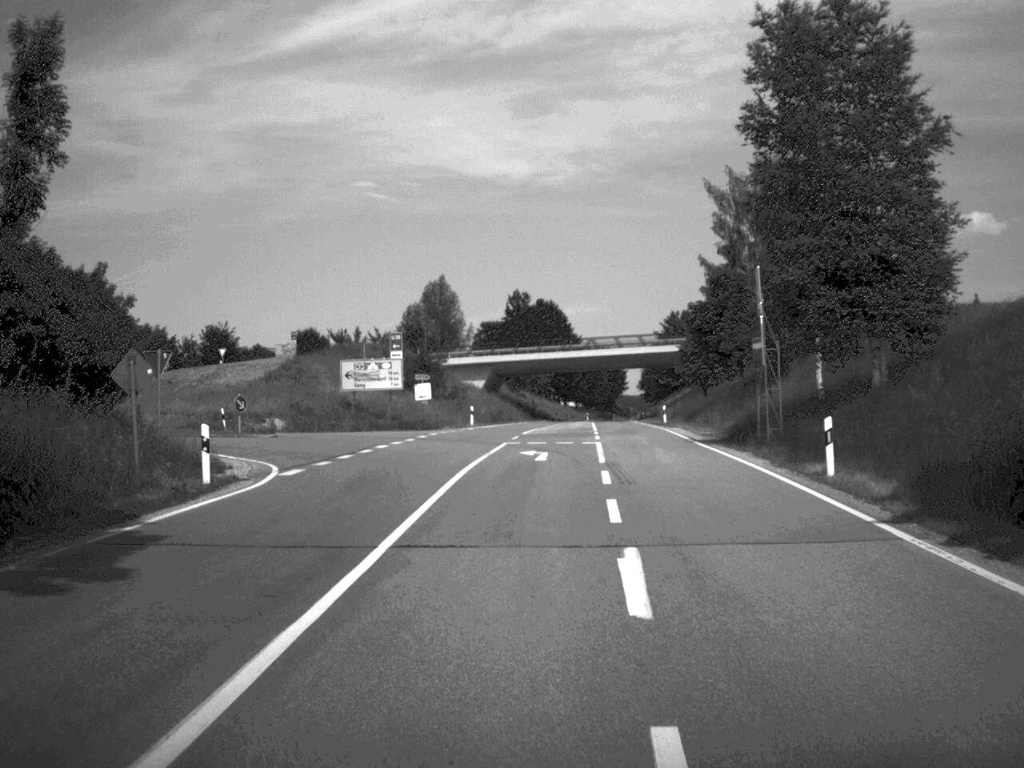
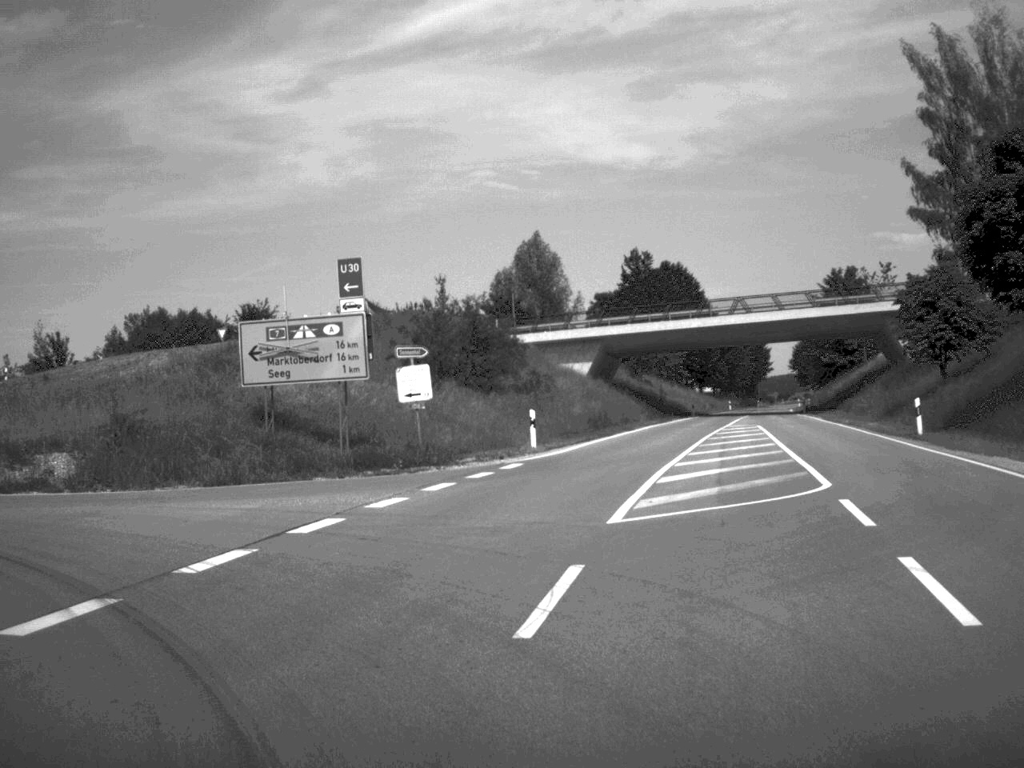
(+0.4, +33.2) m; -7°
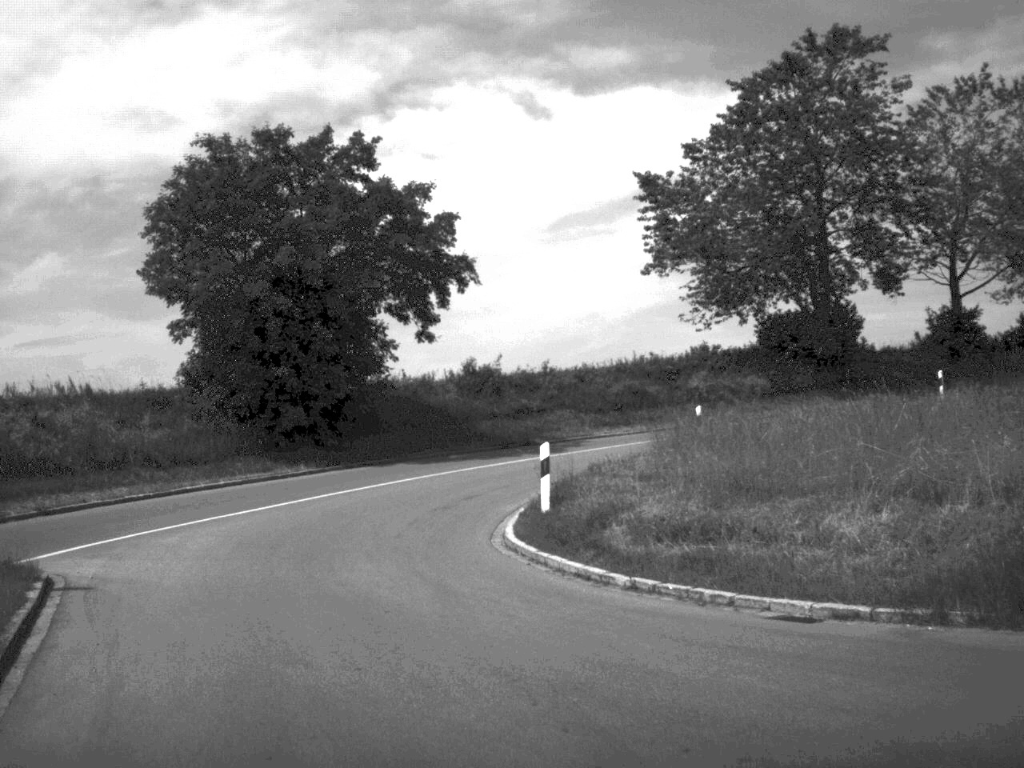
(-6.4, +13.3) m; -52°
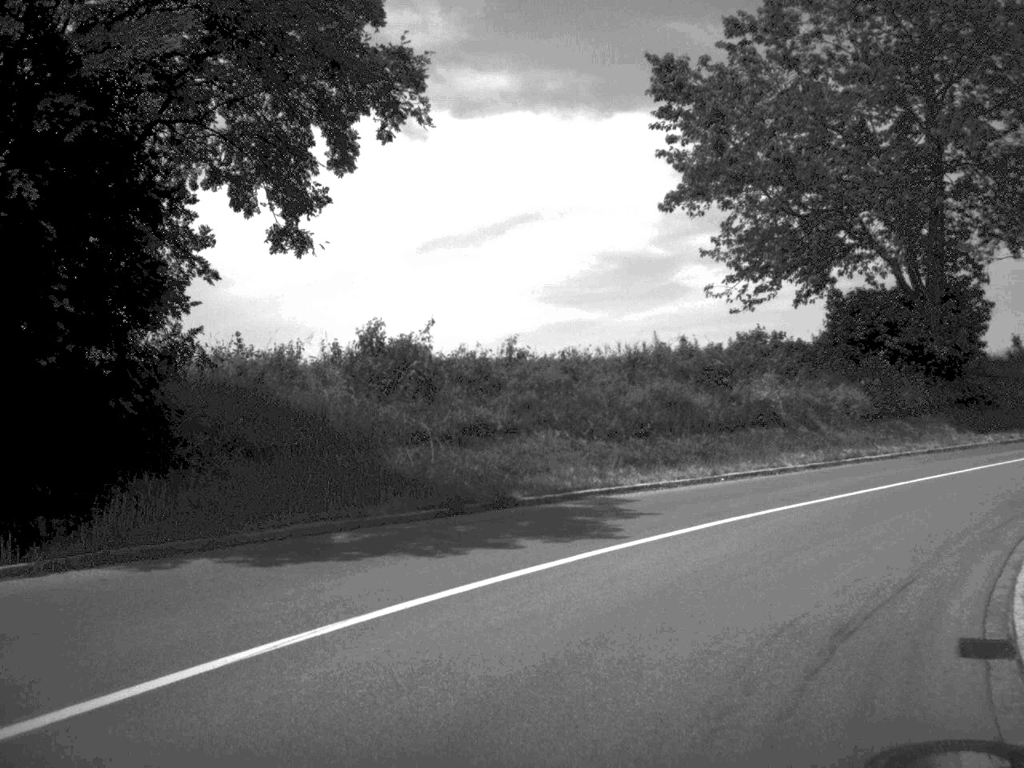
(-1.2, +19.3) m; +8°
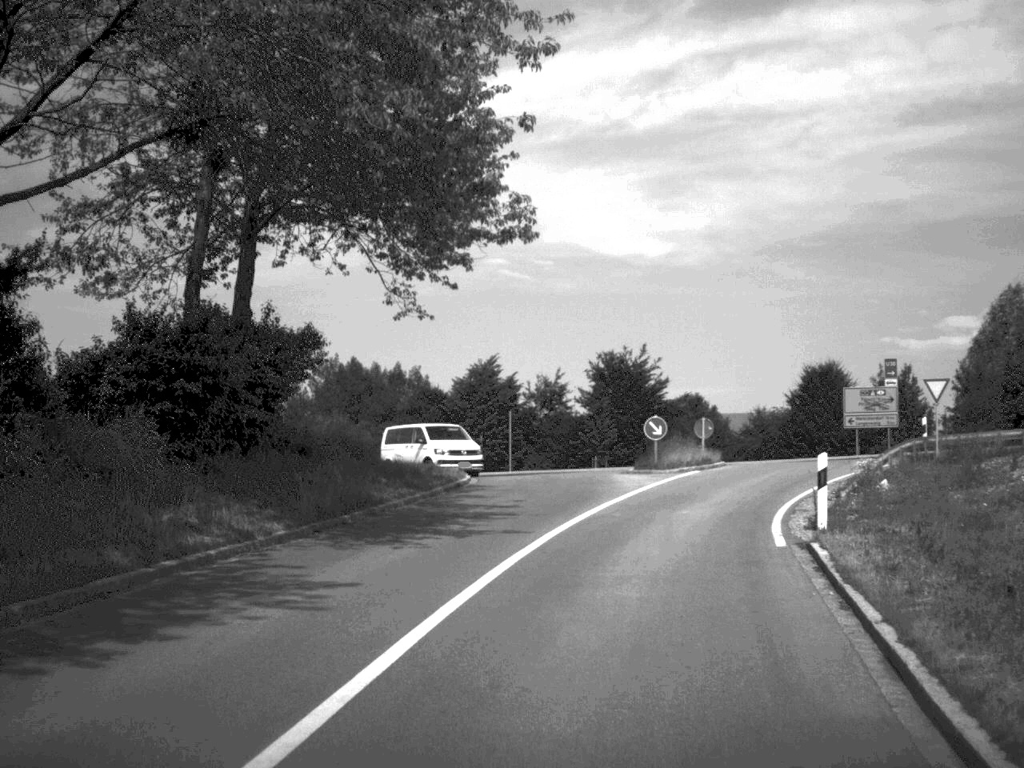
(+10.1, +21.3) m; +45°
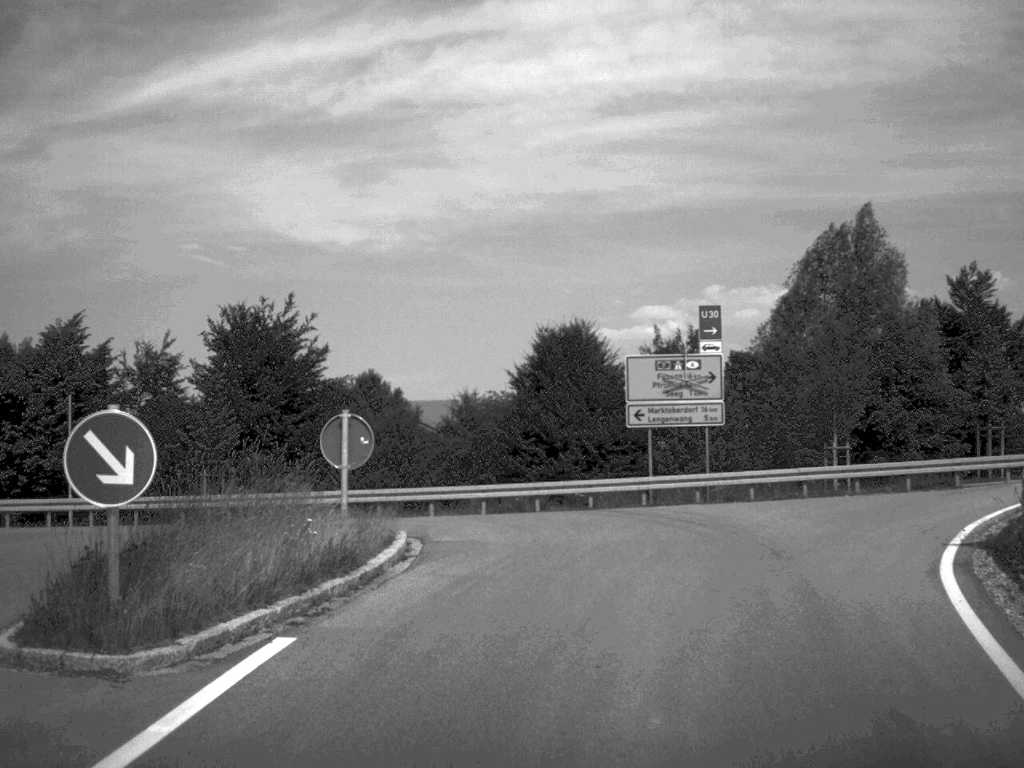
(+3.6, +25.1) m; +13°
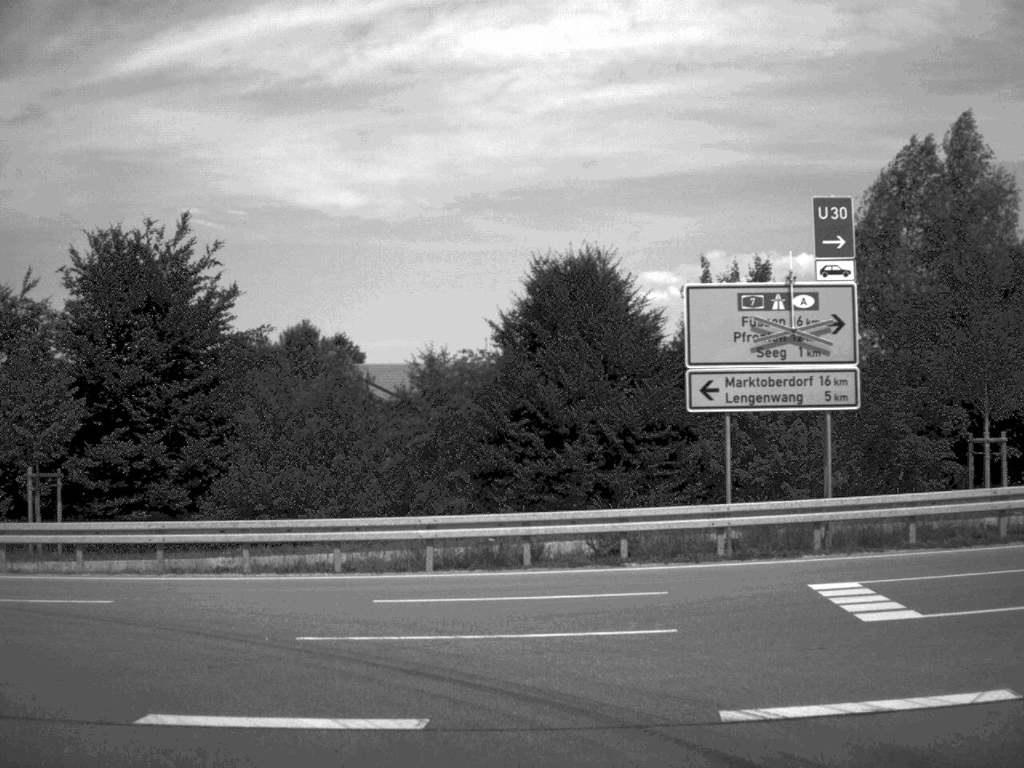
(+0.3, +14.1) m; 0°
